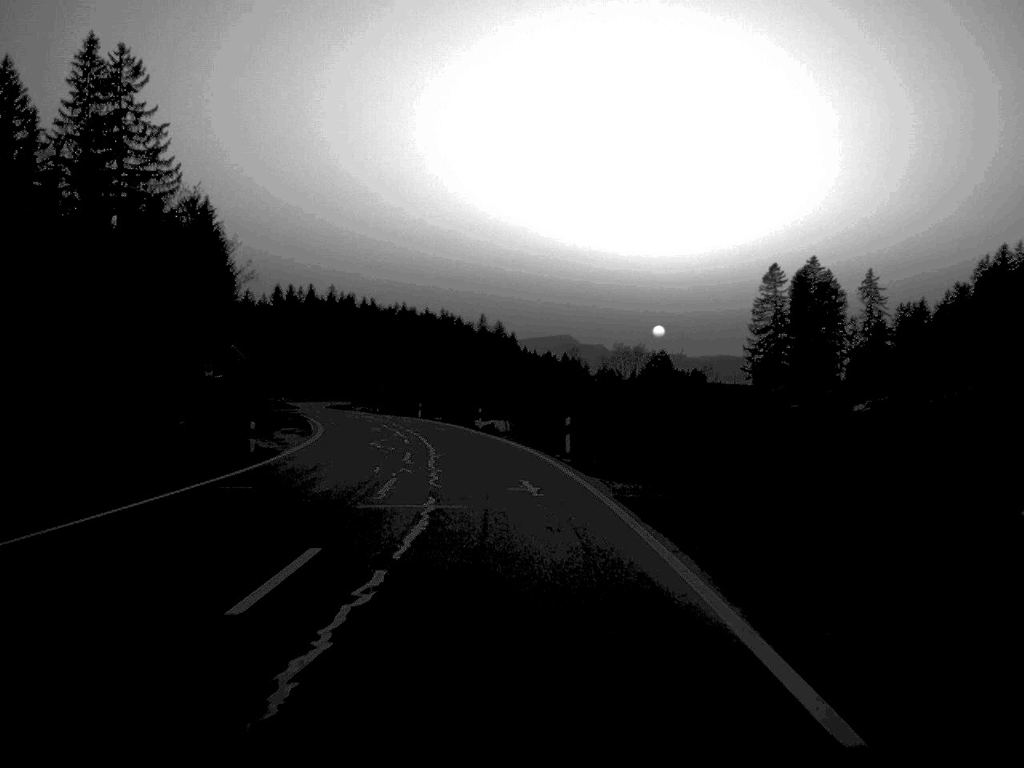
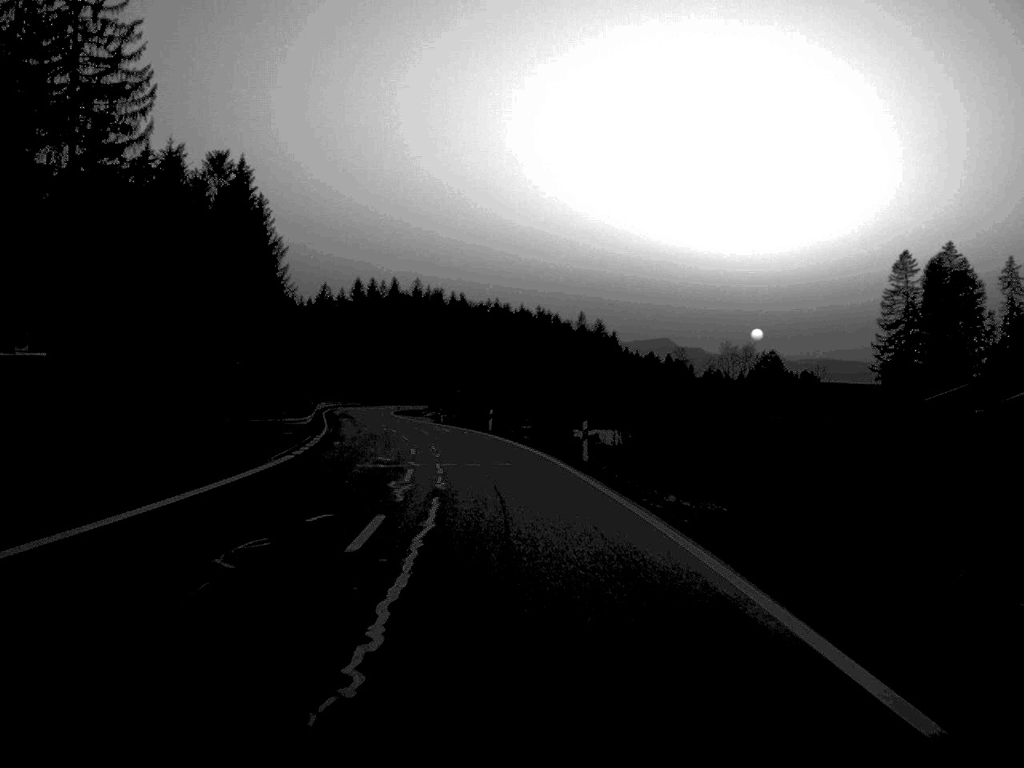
(-1.3, +31.6) m; -4°
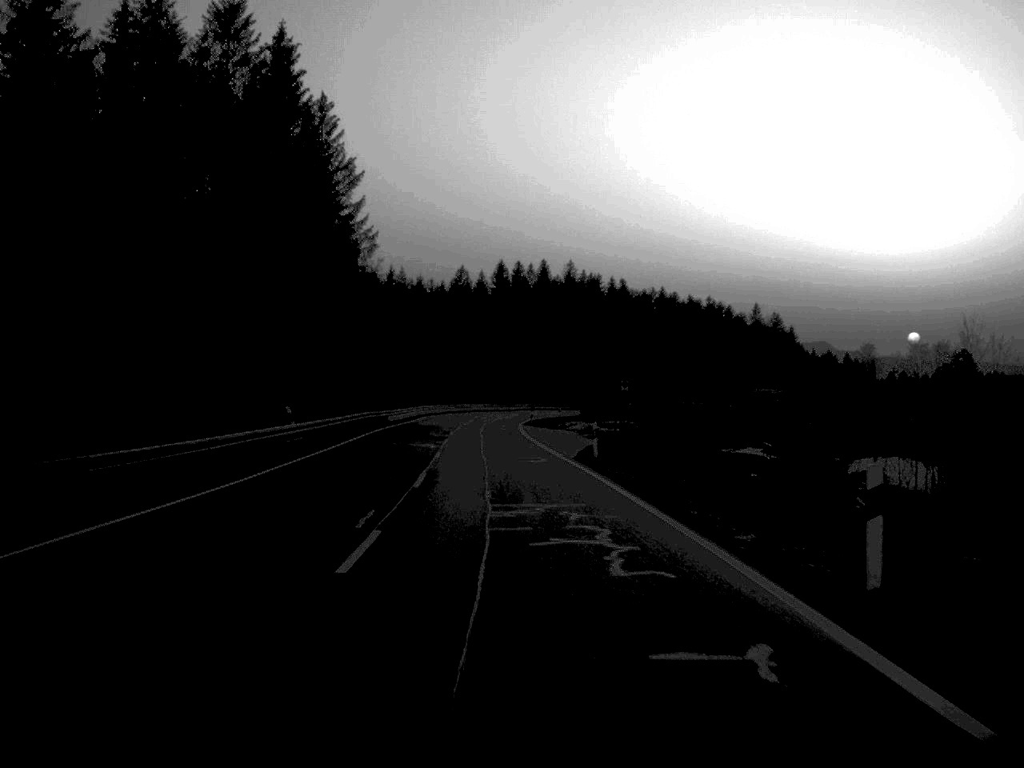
(-3.2, +50.5) m; -7°
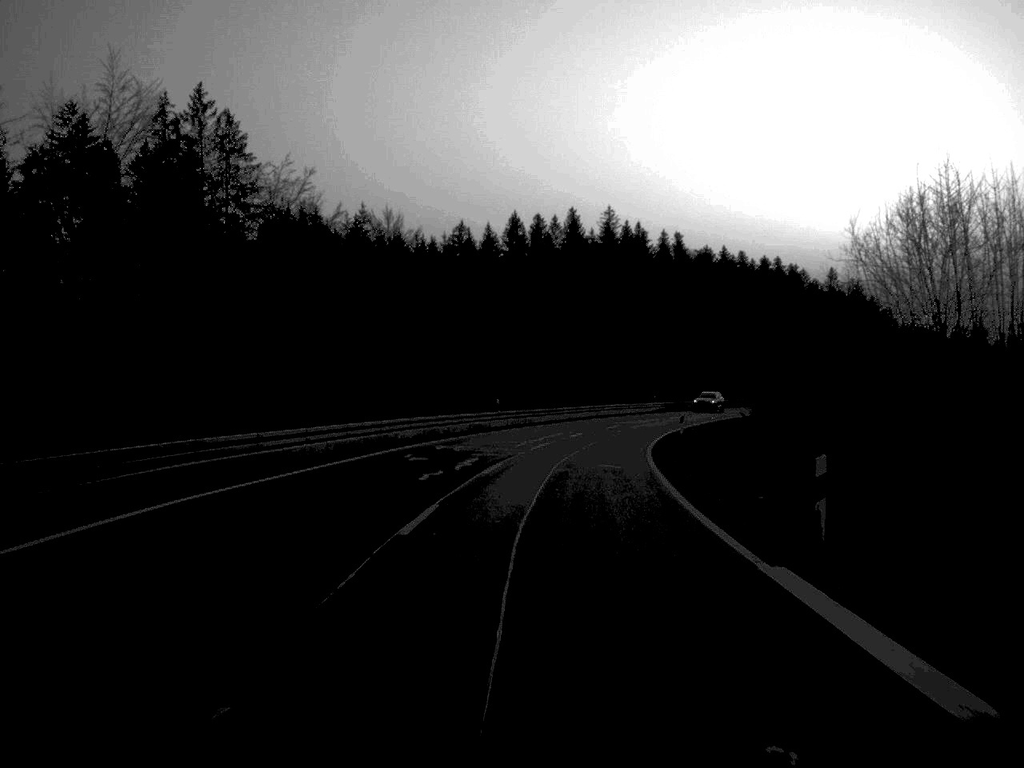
(-2.3, +80.1) m; 0°
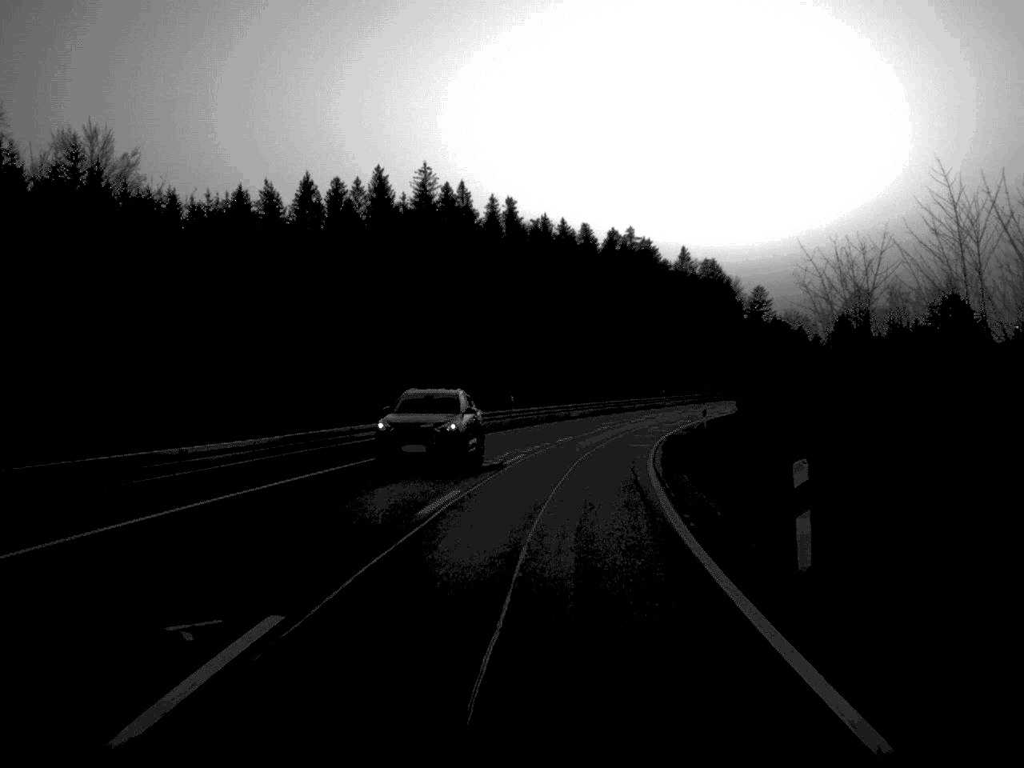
(+2.8, +44.5) m; +8°
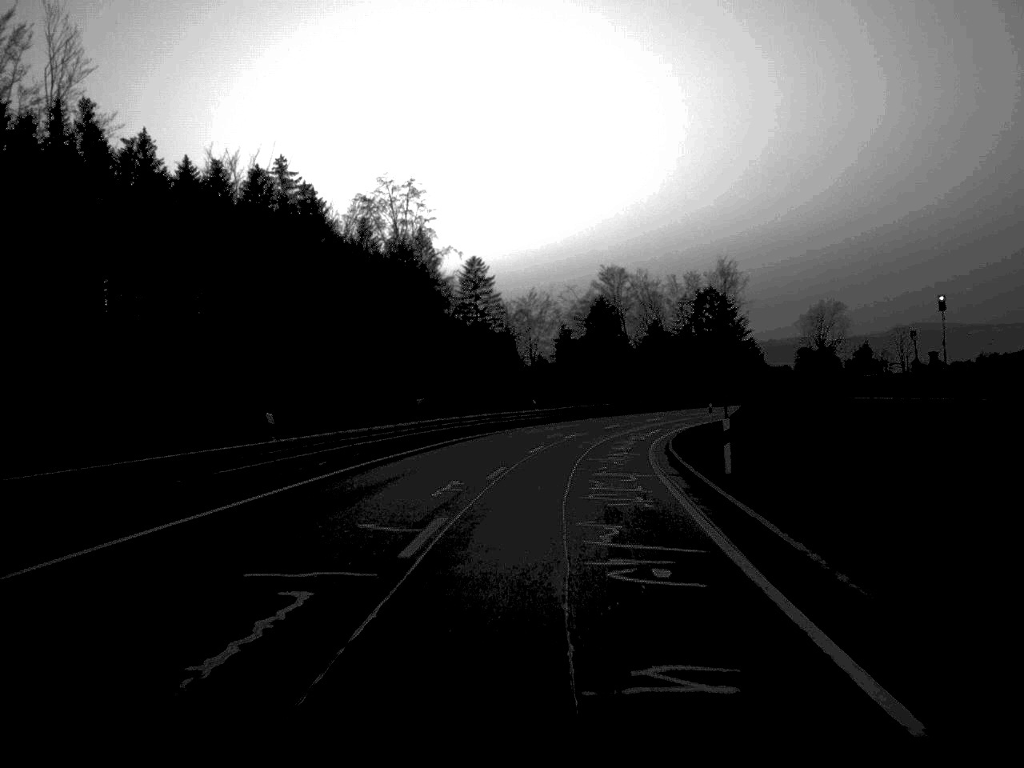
(+9.3, +74.1) m; +14°
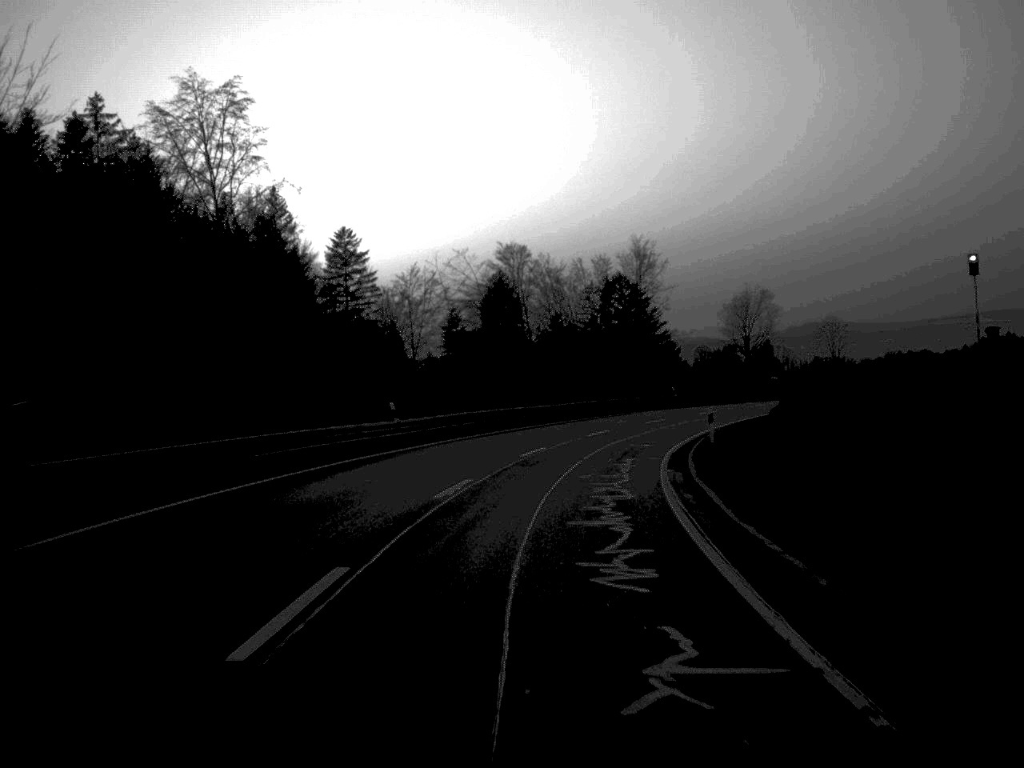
(+1.2, +28.9) m; +5°
